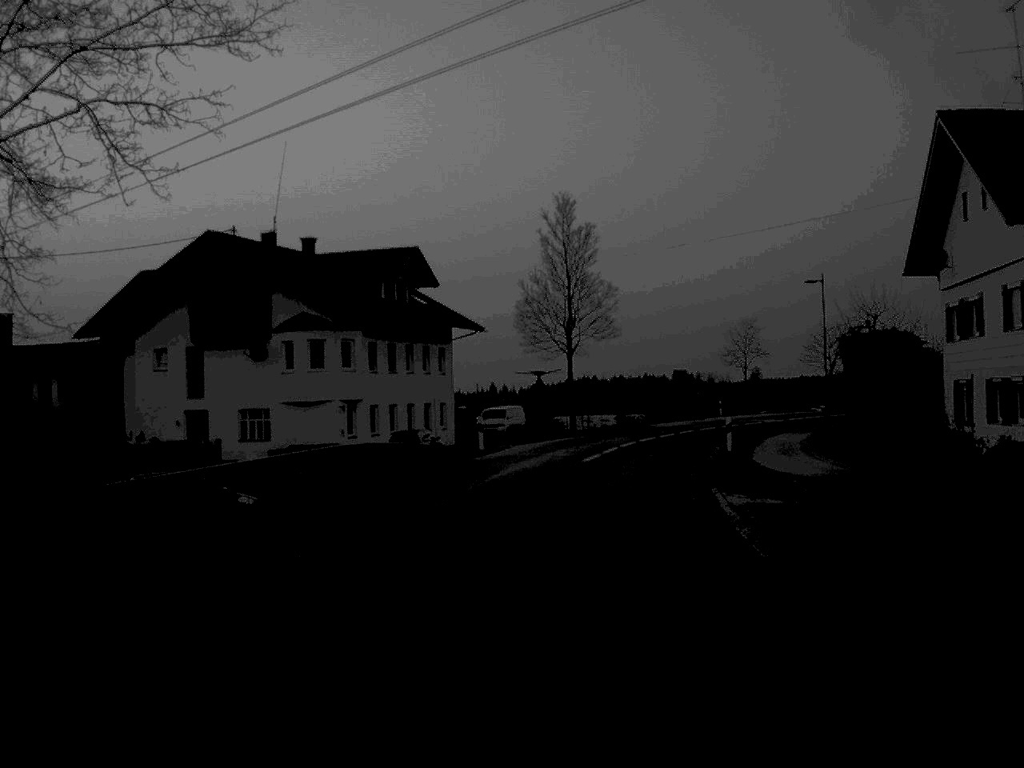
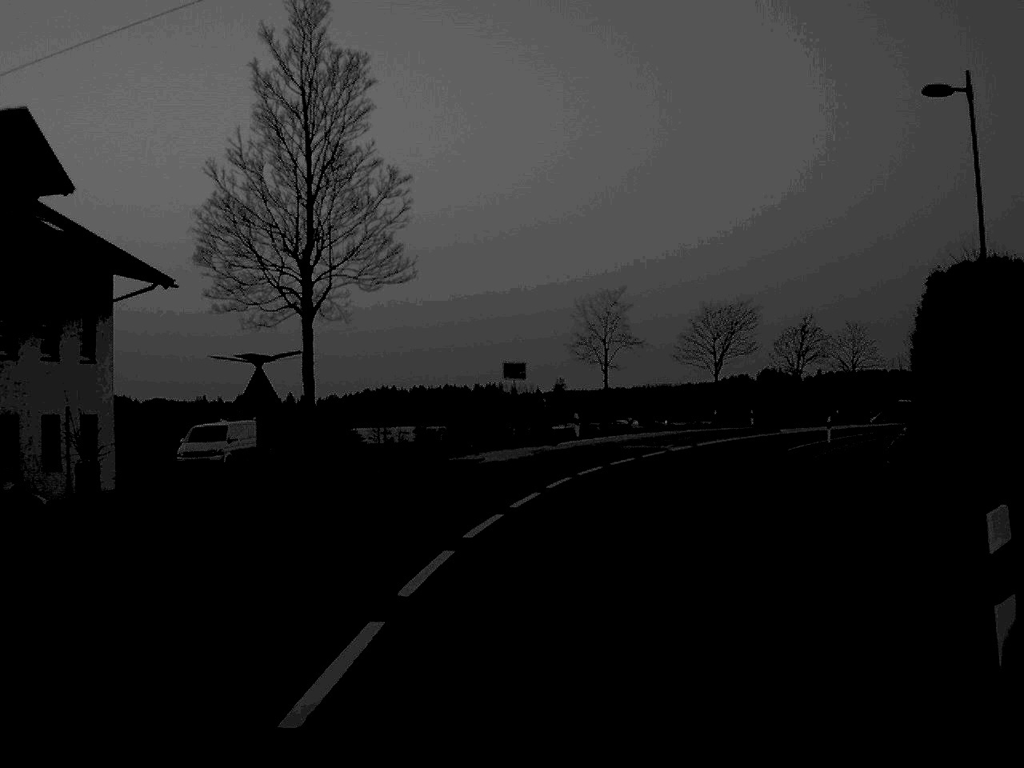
(+2.3, +30.5) m; +9°
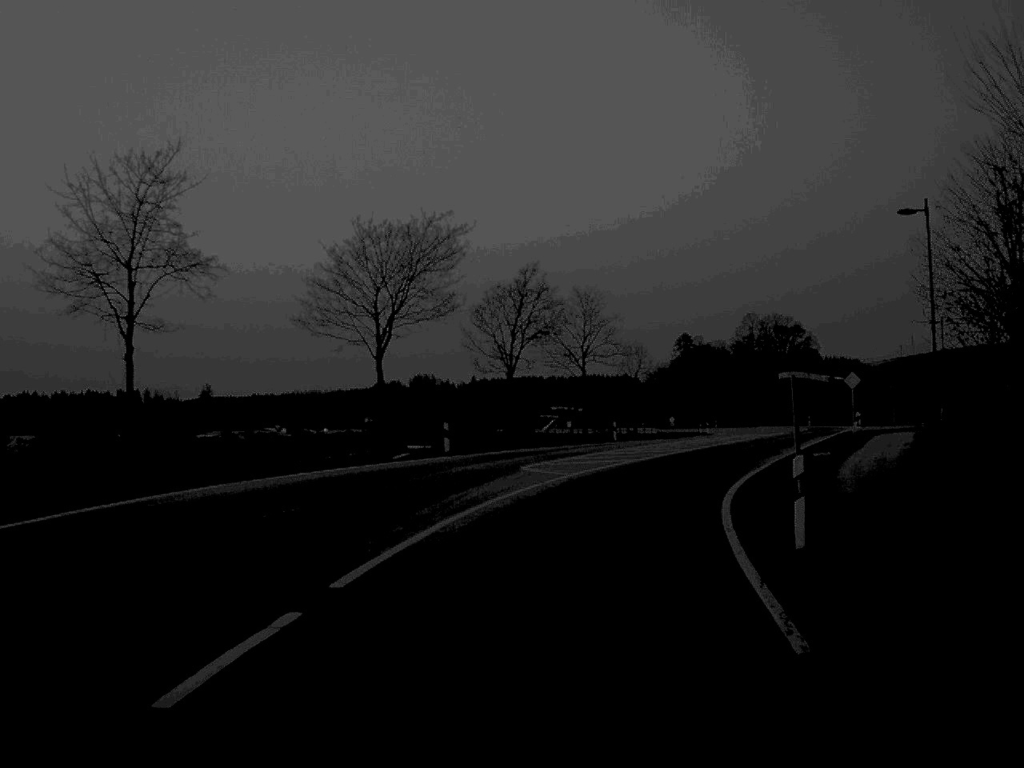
(+4.6, +34.5) m; +16°
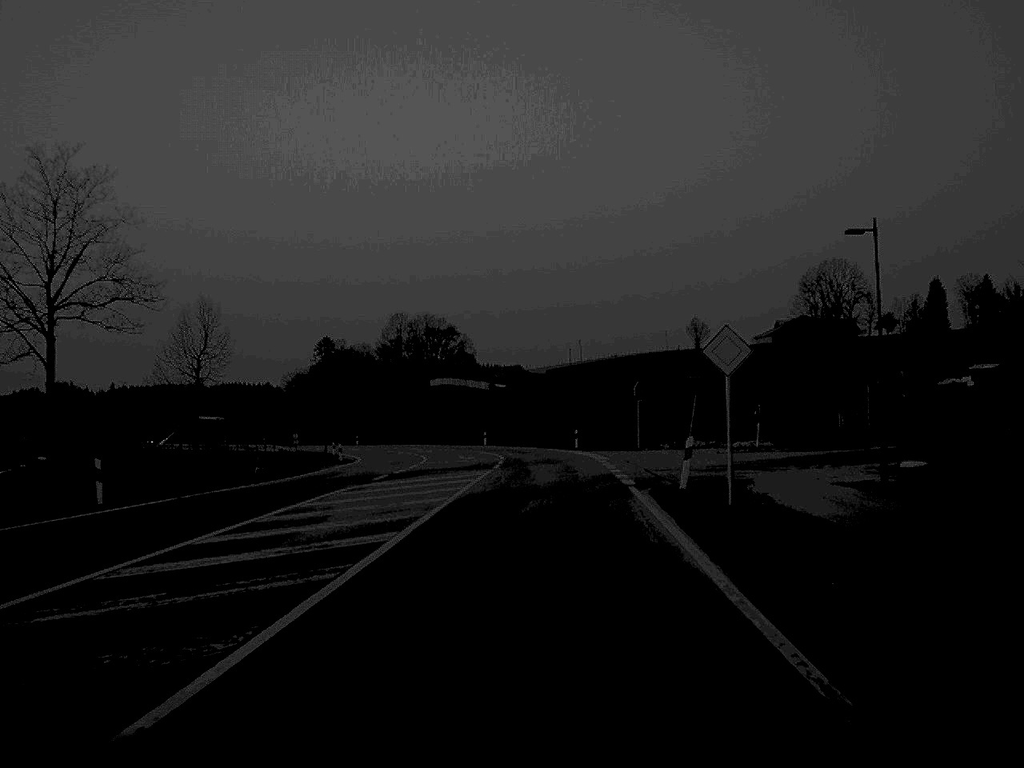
(+5.7, +37.0) m; +16°
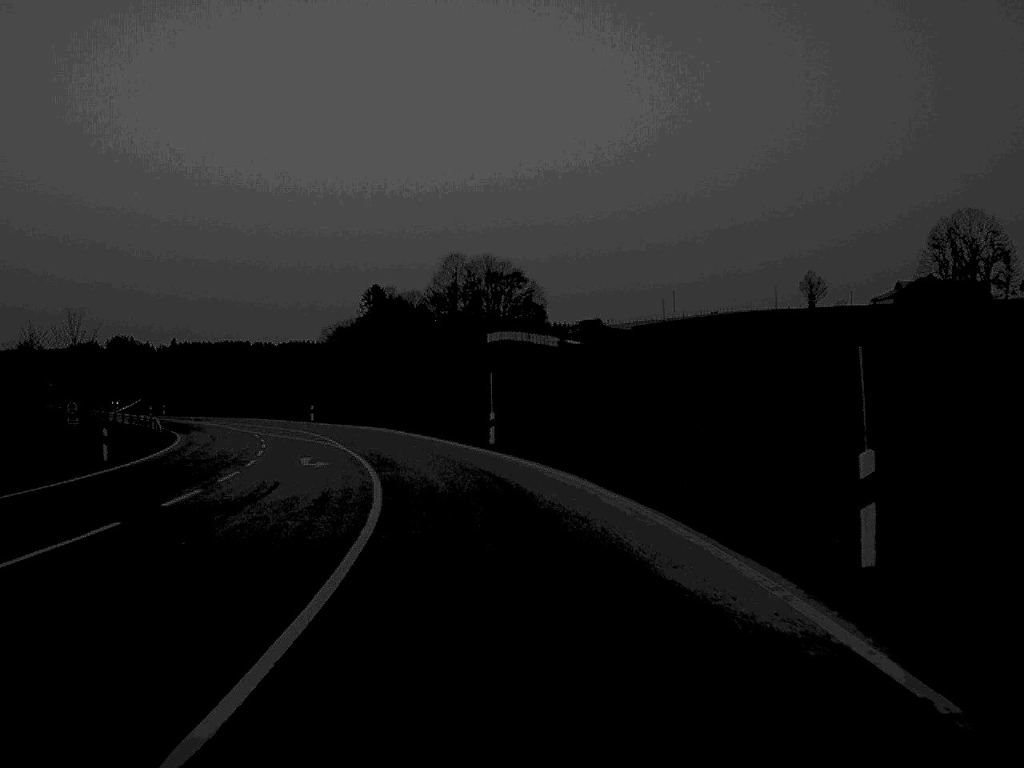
(+0.4, +57.4) m; -4°
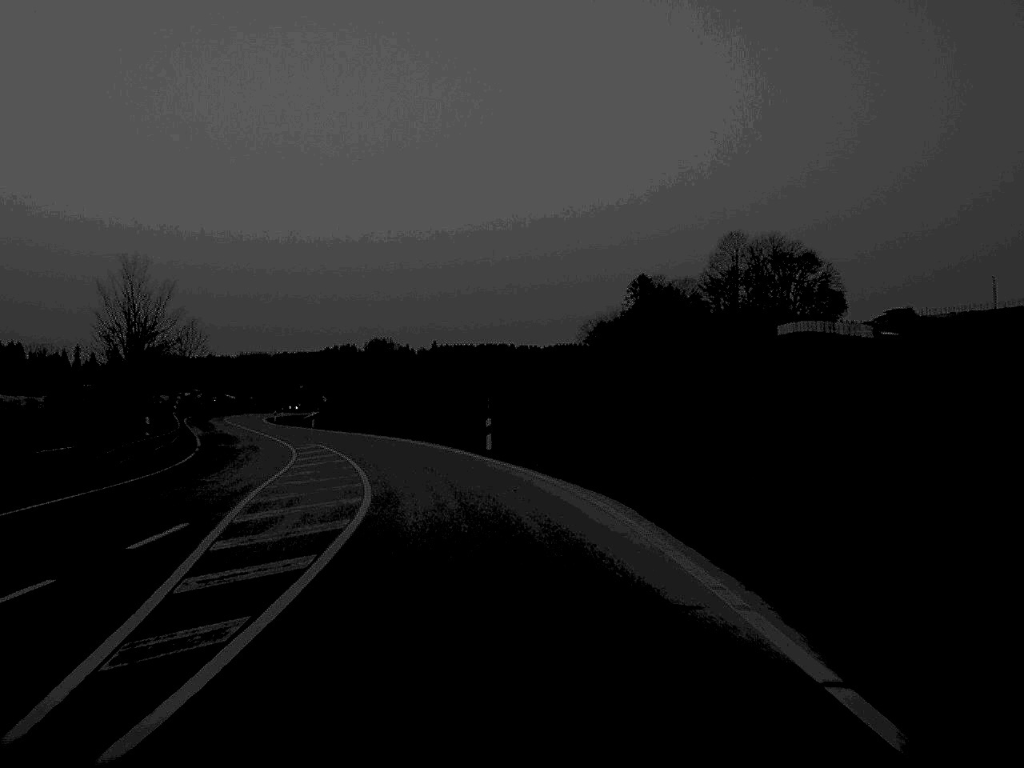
(-4.2, +42.3) m; -12°
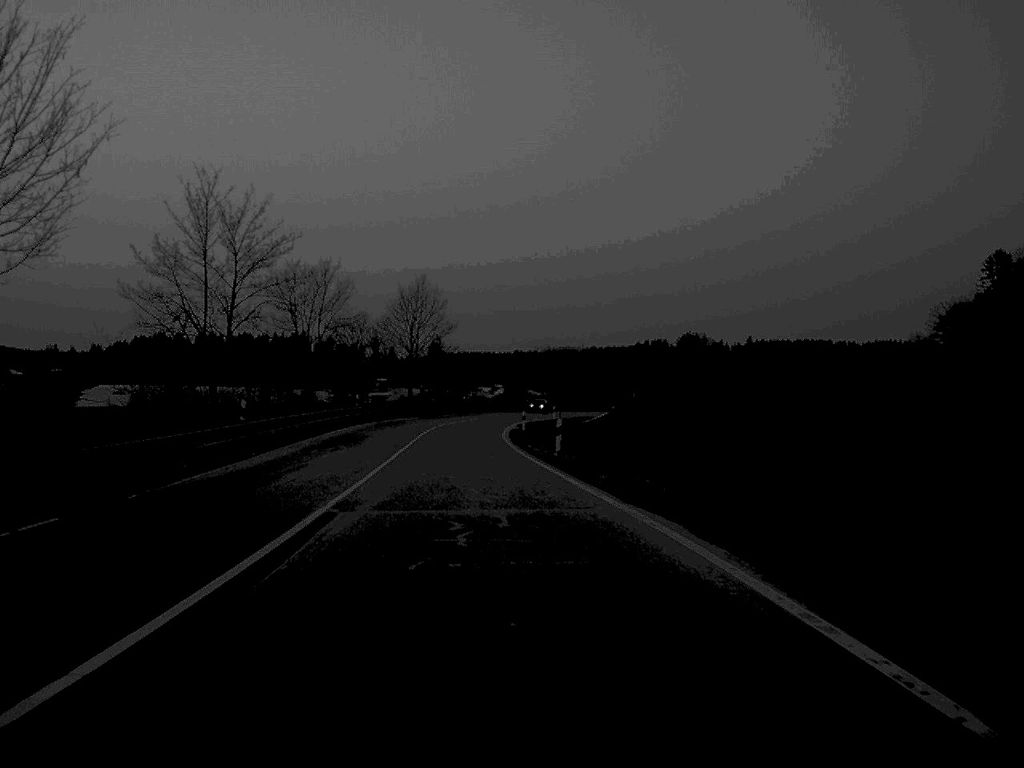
(-5.6, +45.7) m; -14°
